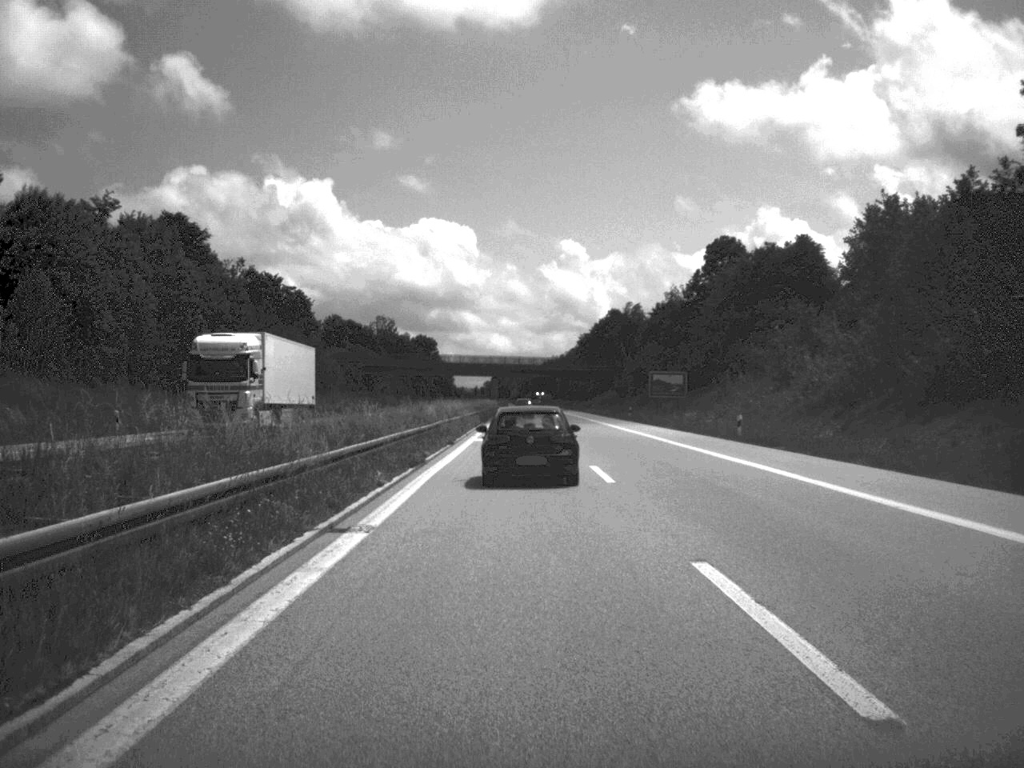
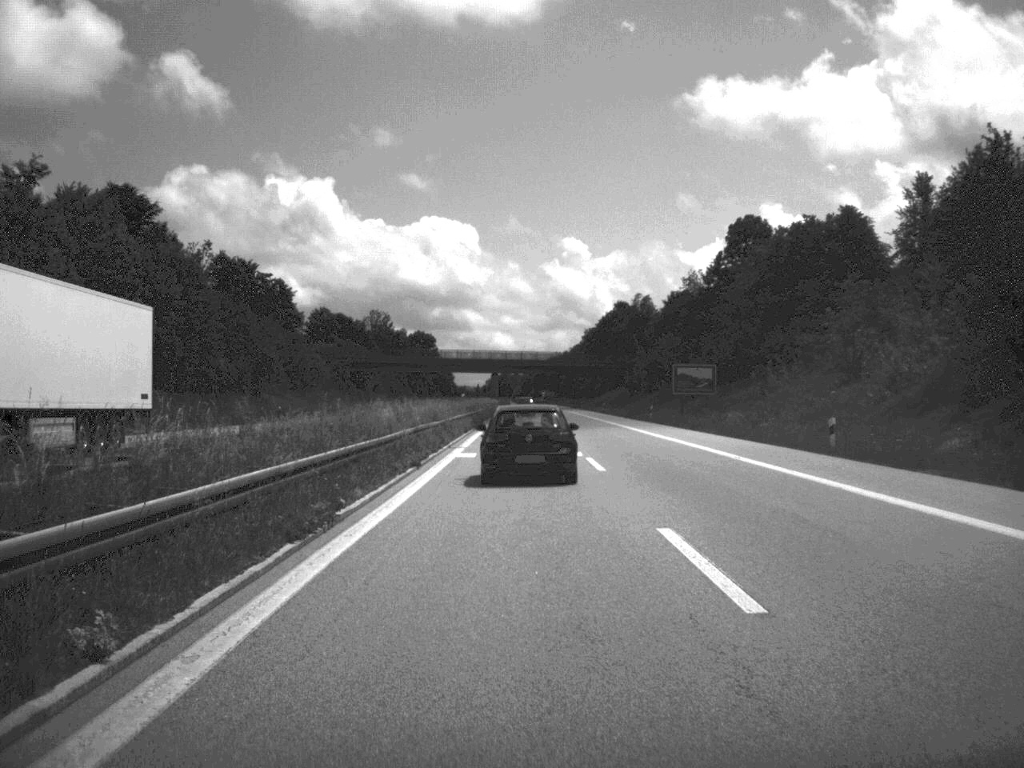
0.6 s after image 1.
(0.0, +14.5) m; 0°
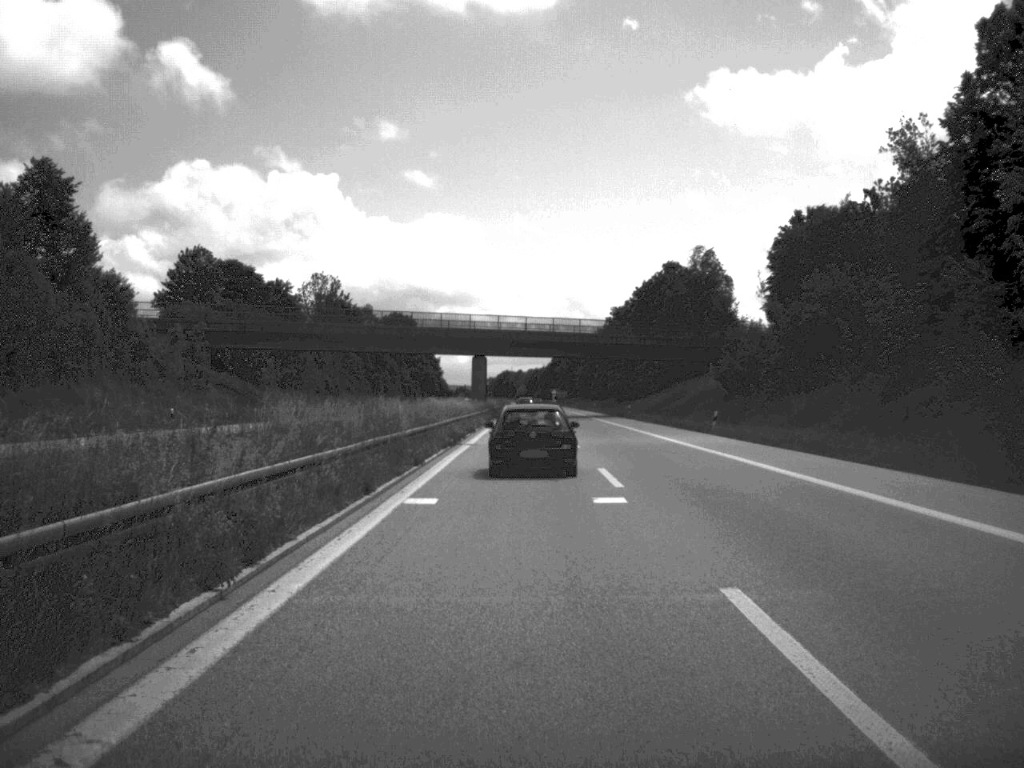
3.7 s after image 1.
(-0.3, +75.3) m; 0°
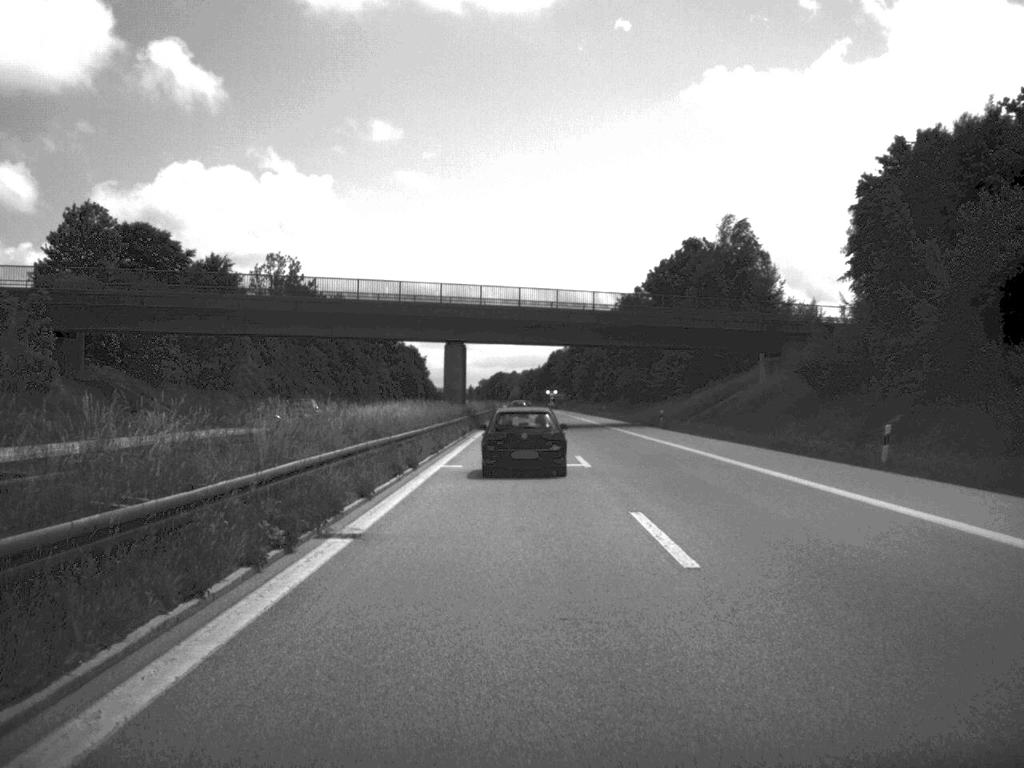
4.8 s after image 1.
(+0.1, +28.2) m; 0°
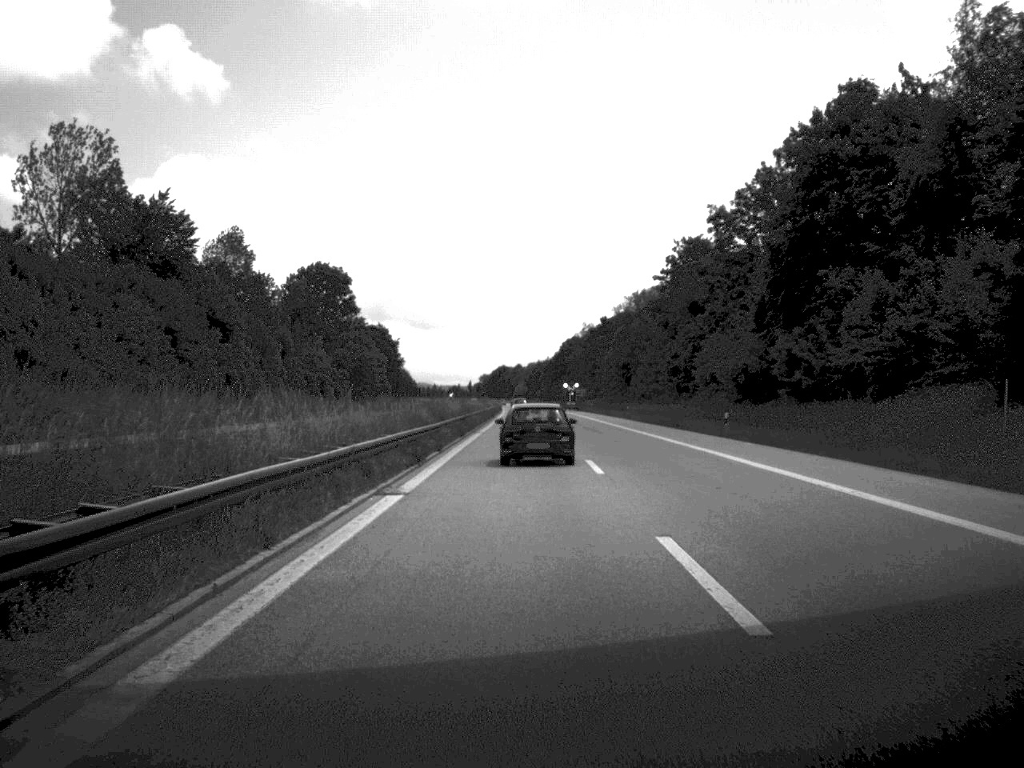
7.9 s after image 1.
(-0.3, +74.0) m; -1°
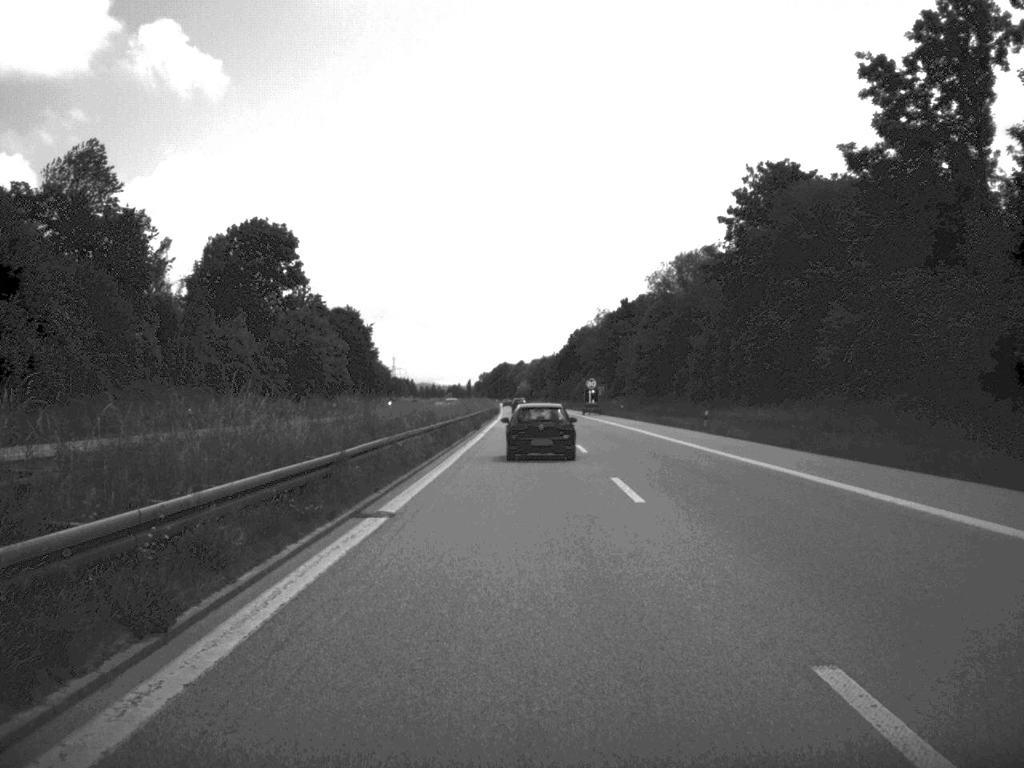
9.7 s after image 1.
(-0.2, +42.4) m; 0°
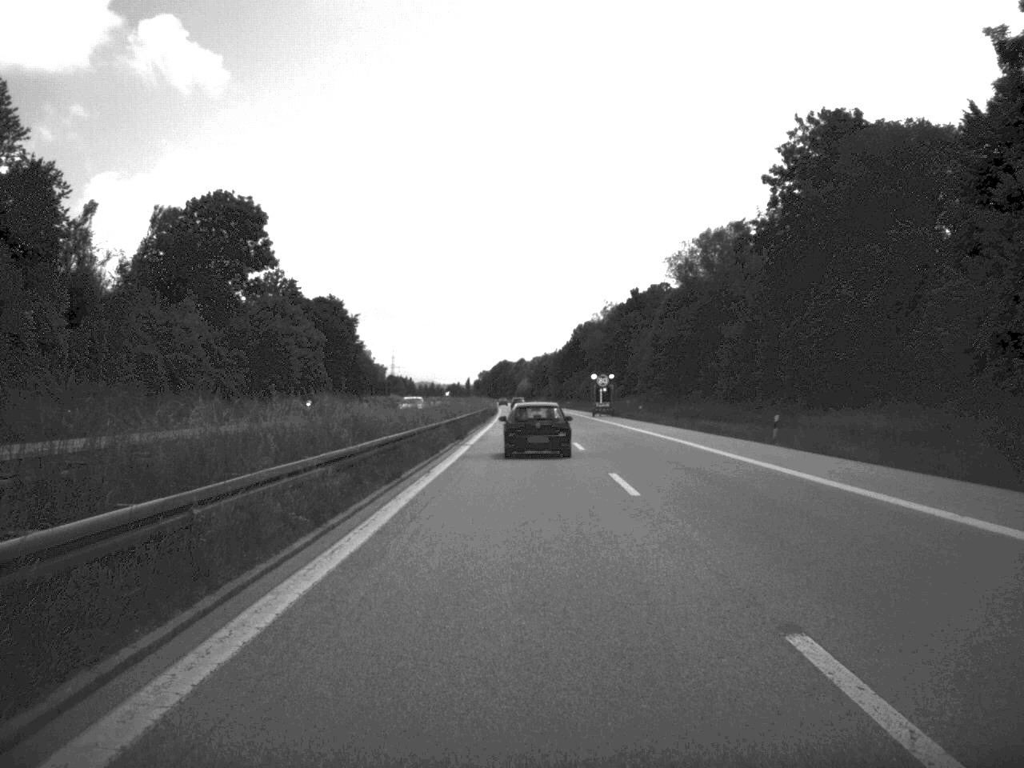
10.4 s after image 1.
(0.0, +16.6) m; 0°
